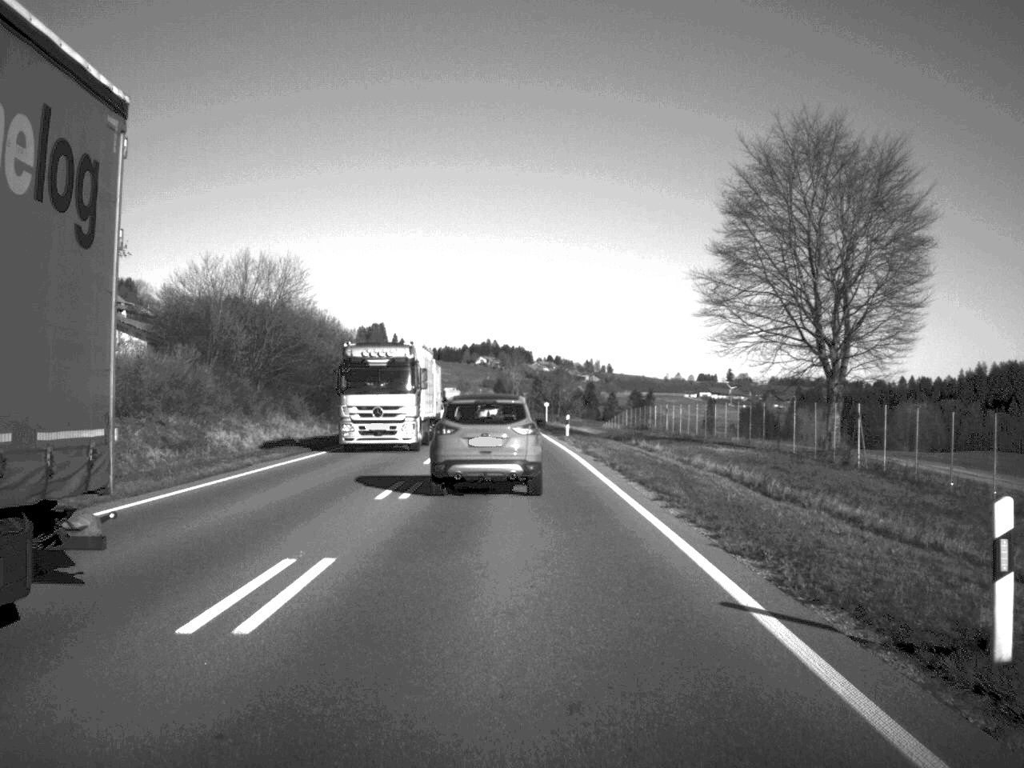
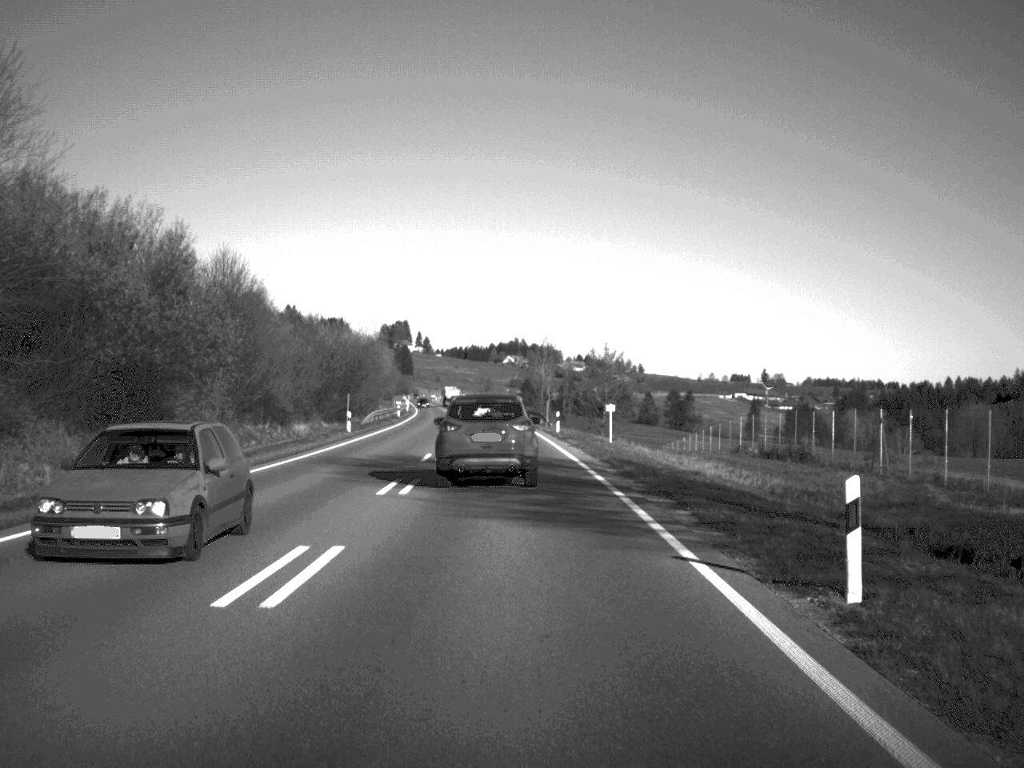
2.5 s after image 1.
(-0.5, +46.6) m; -1°
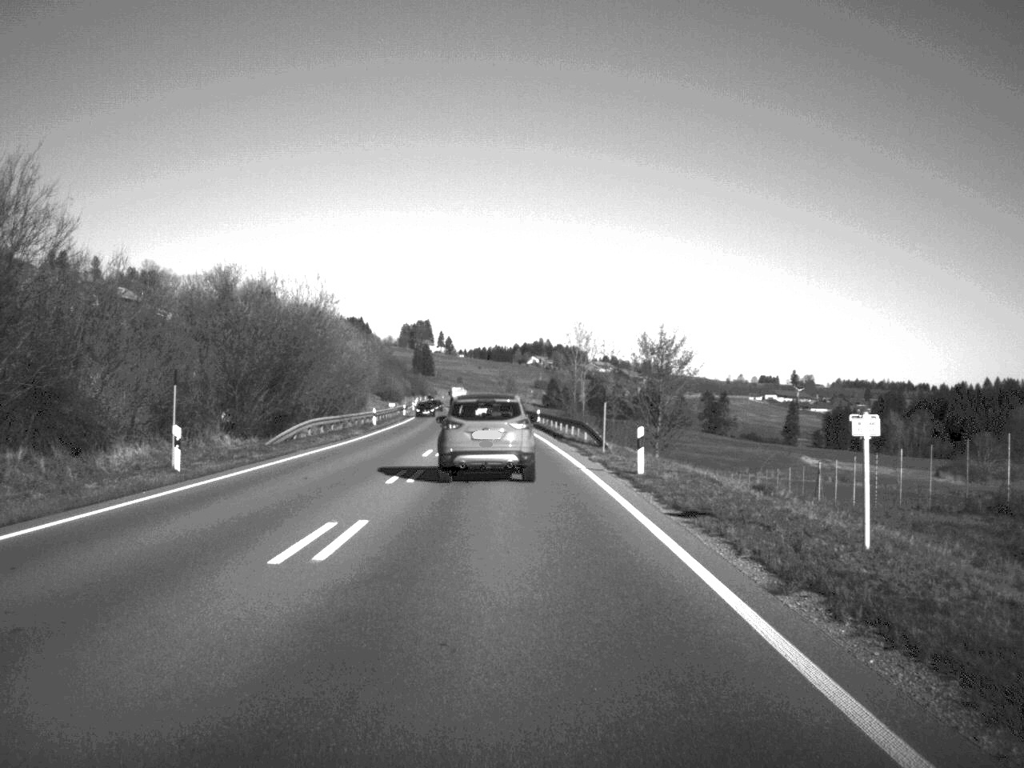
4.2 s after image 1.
(-0.3, +33.2) m; -1°
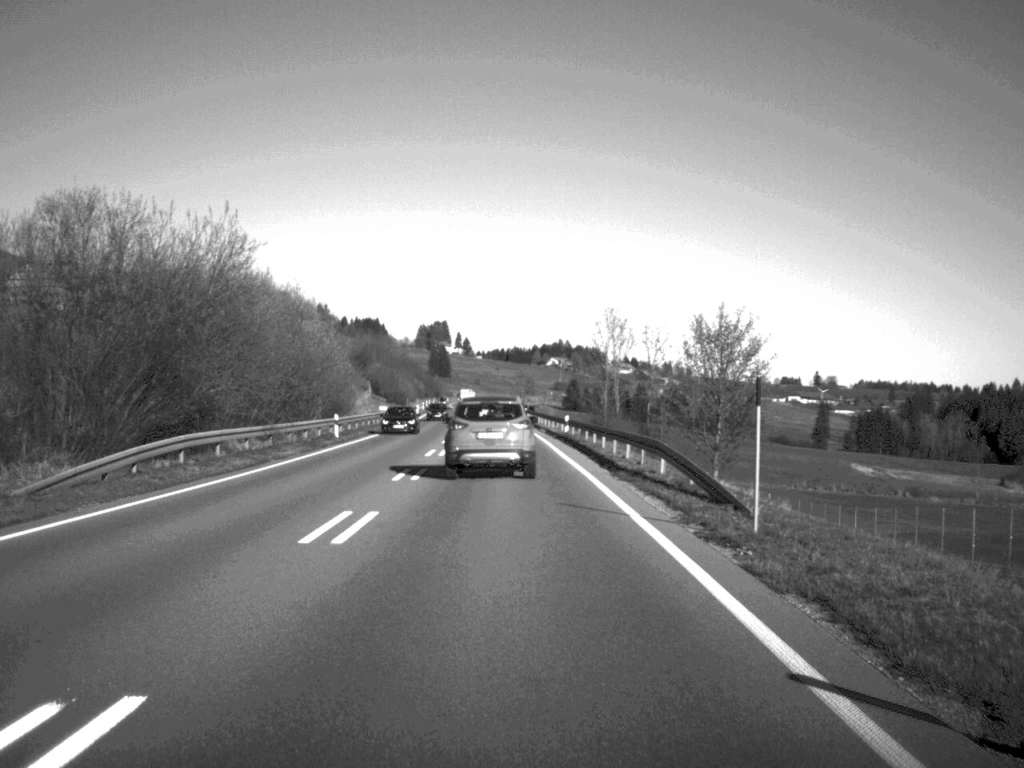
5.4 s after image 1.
(-0.2, +22.2) m; -1°
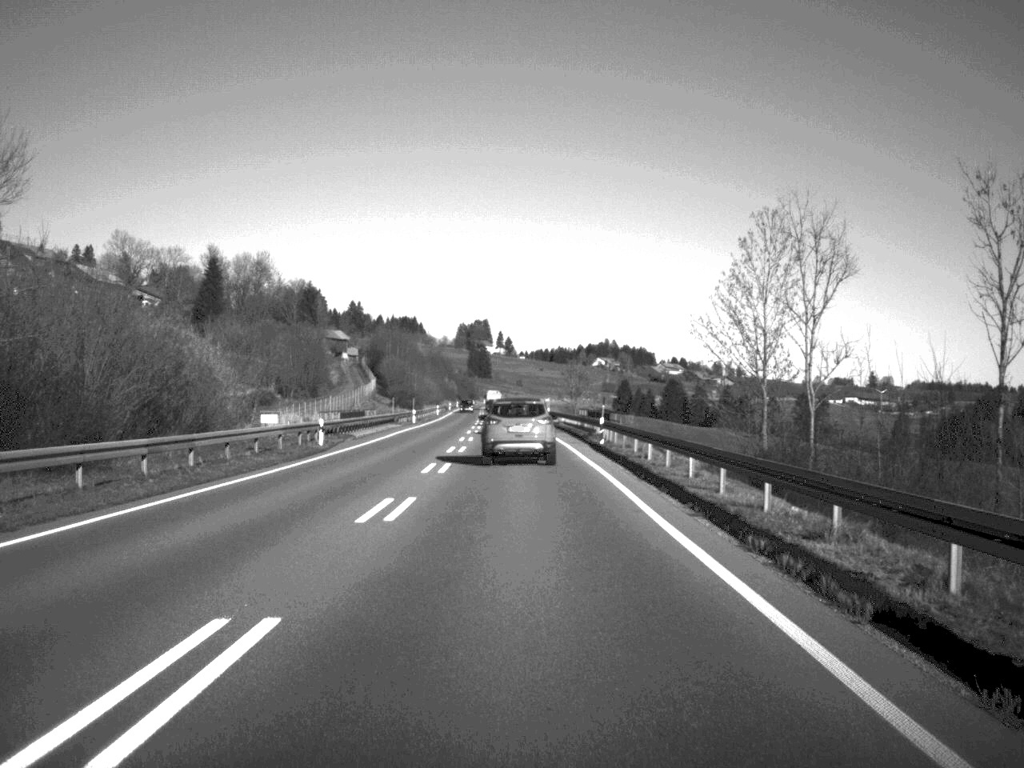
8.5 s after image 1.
(-1.1, +56.9) m; -2°
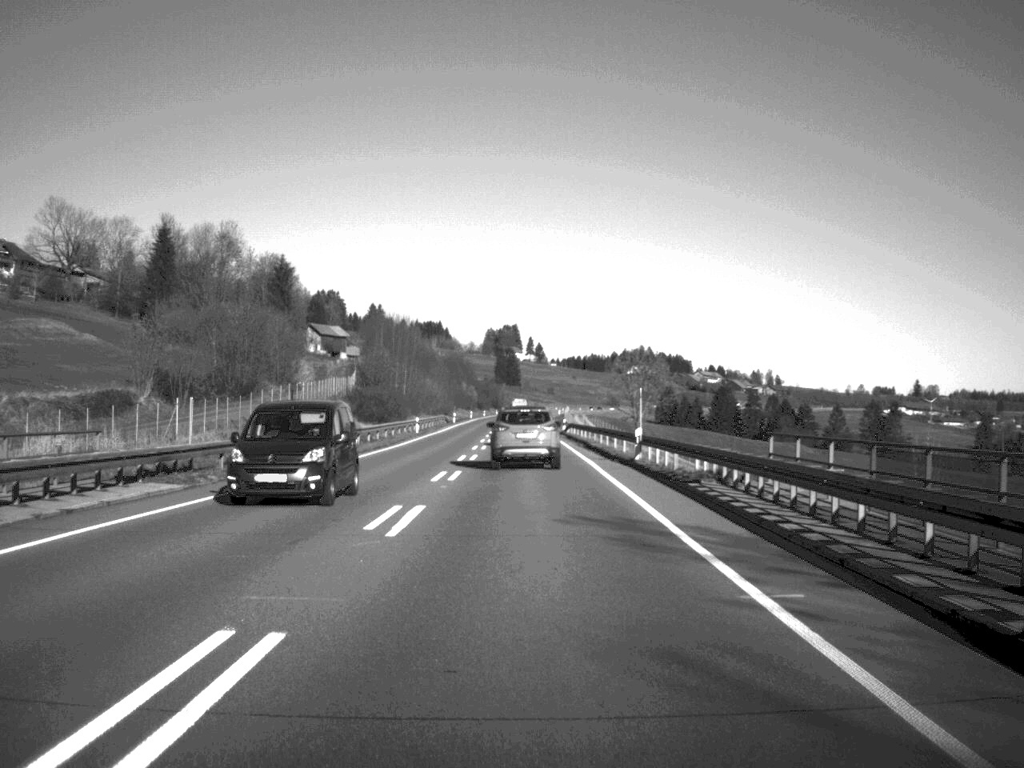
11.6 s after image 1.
(-0.7, +60.0) m; -1°
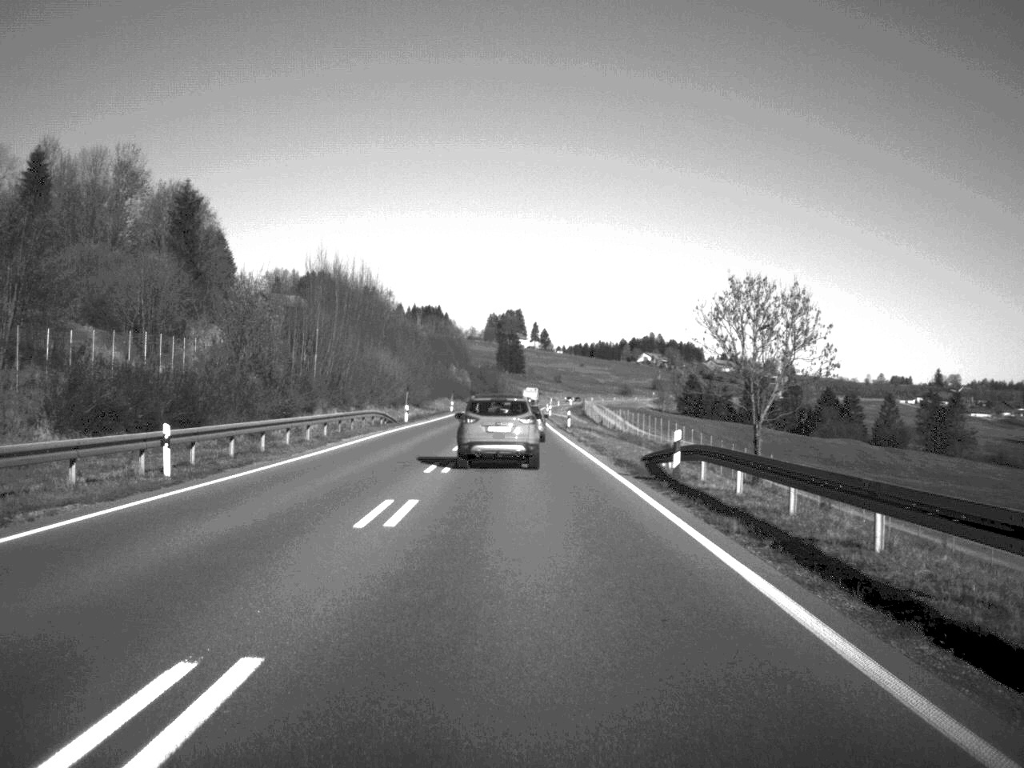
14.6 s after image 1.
(-0.2, +61.0) m; 0°
